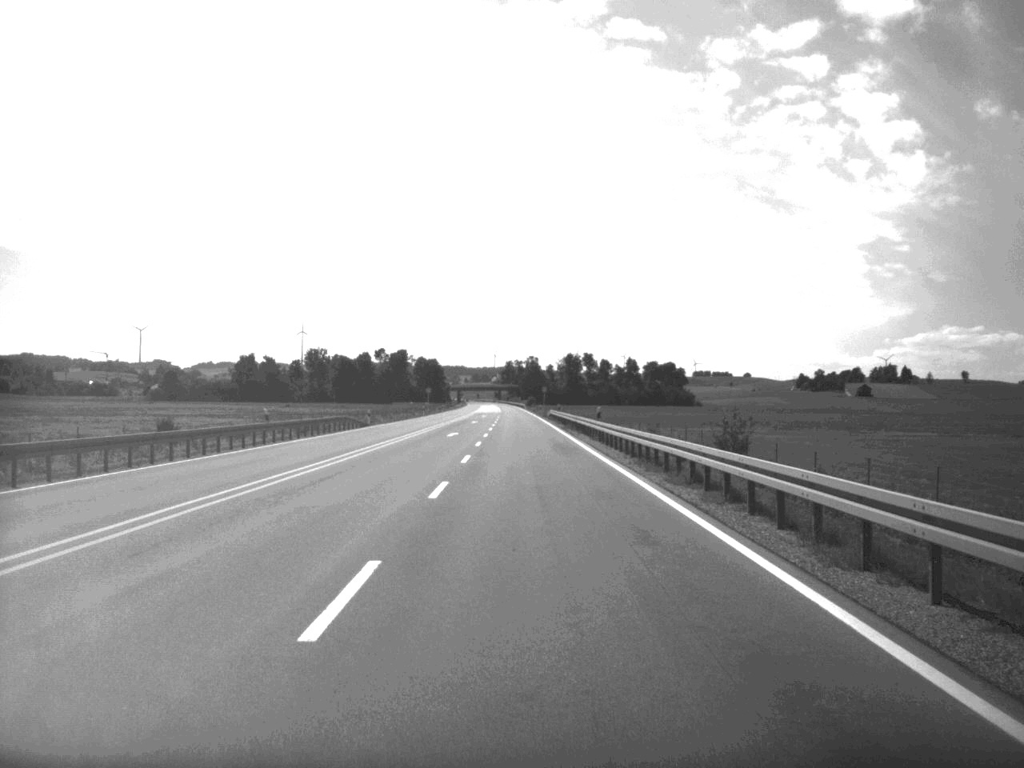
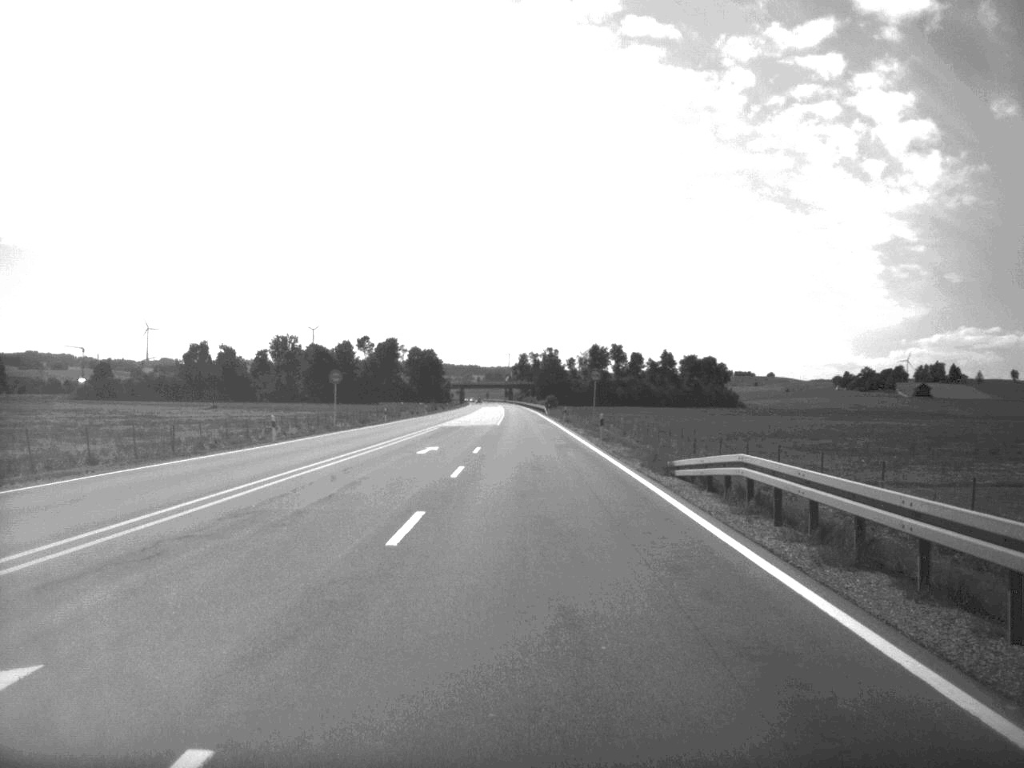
(-0.9, +90.4) m; -1°
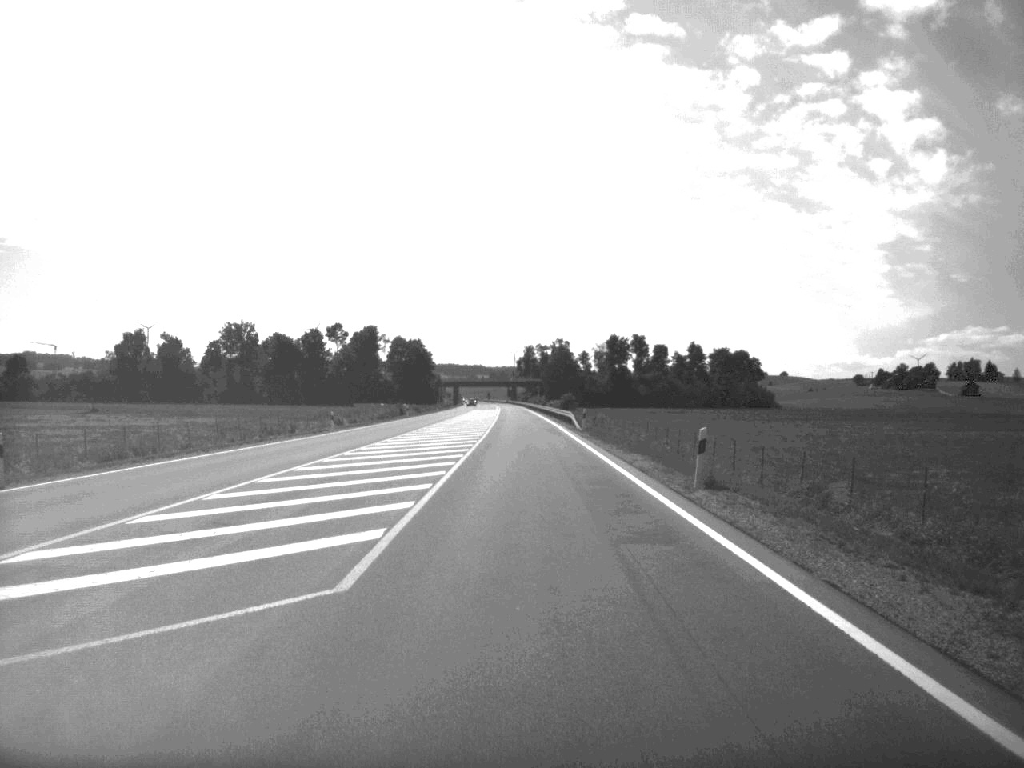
(-0.2, +69.1) m; 0°
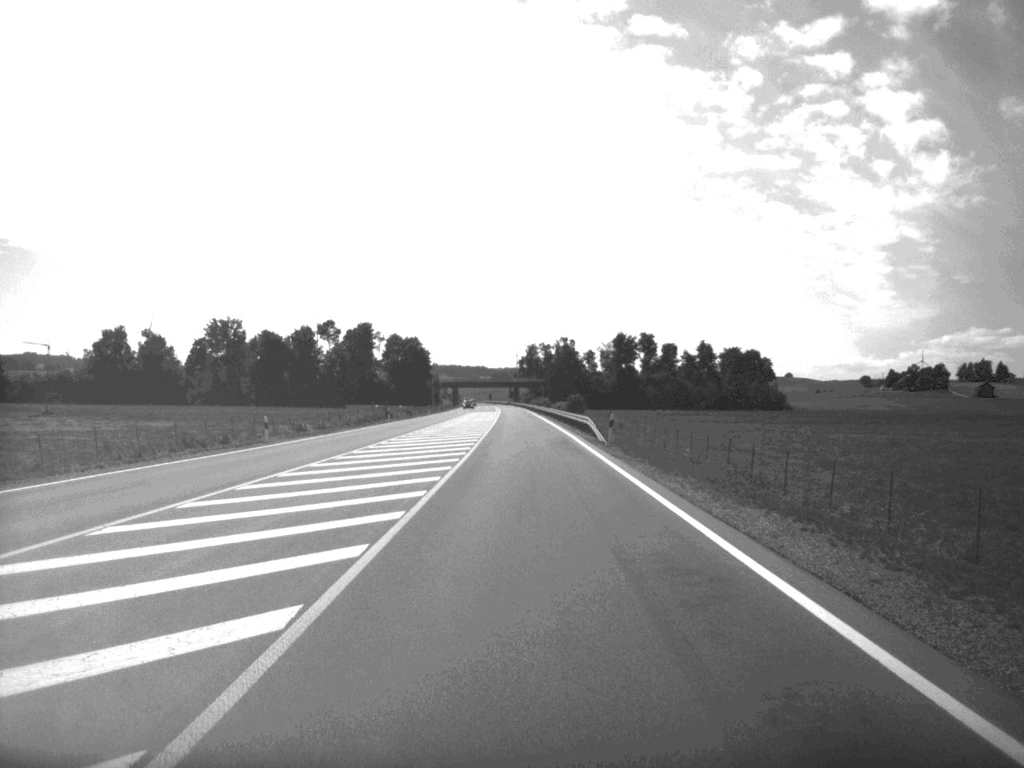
(0.0, +17.8) m; 0°
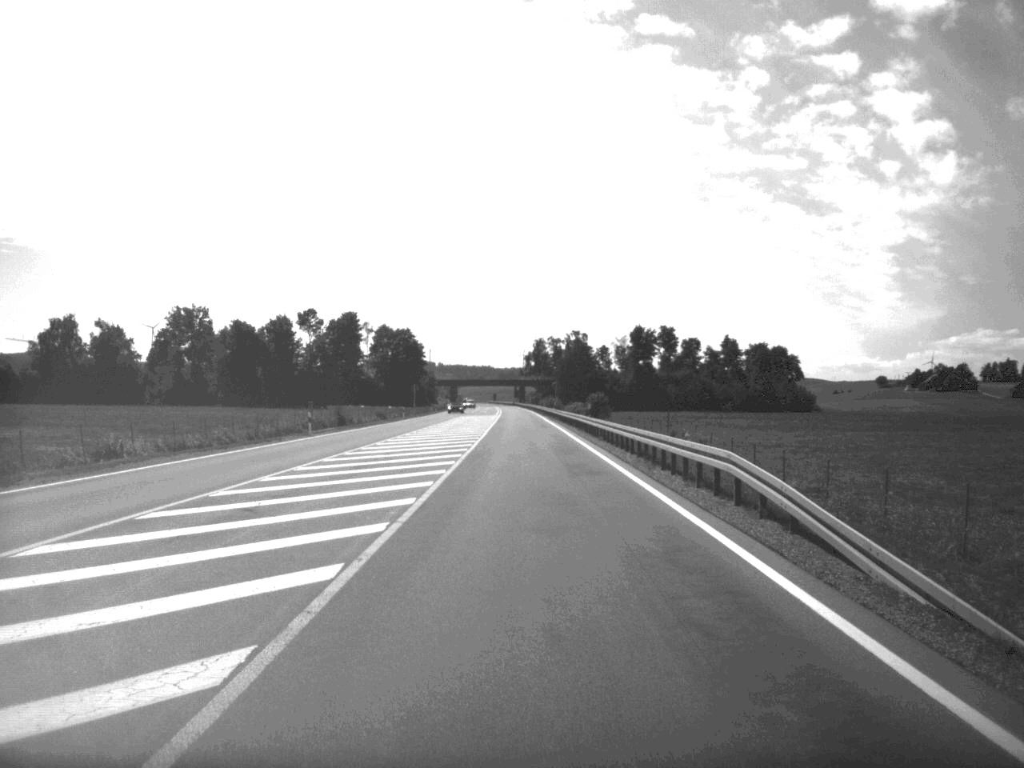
(-0.1, +37.2) m; 0°
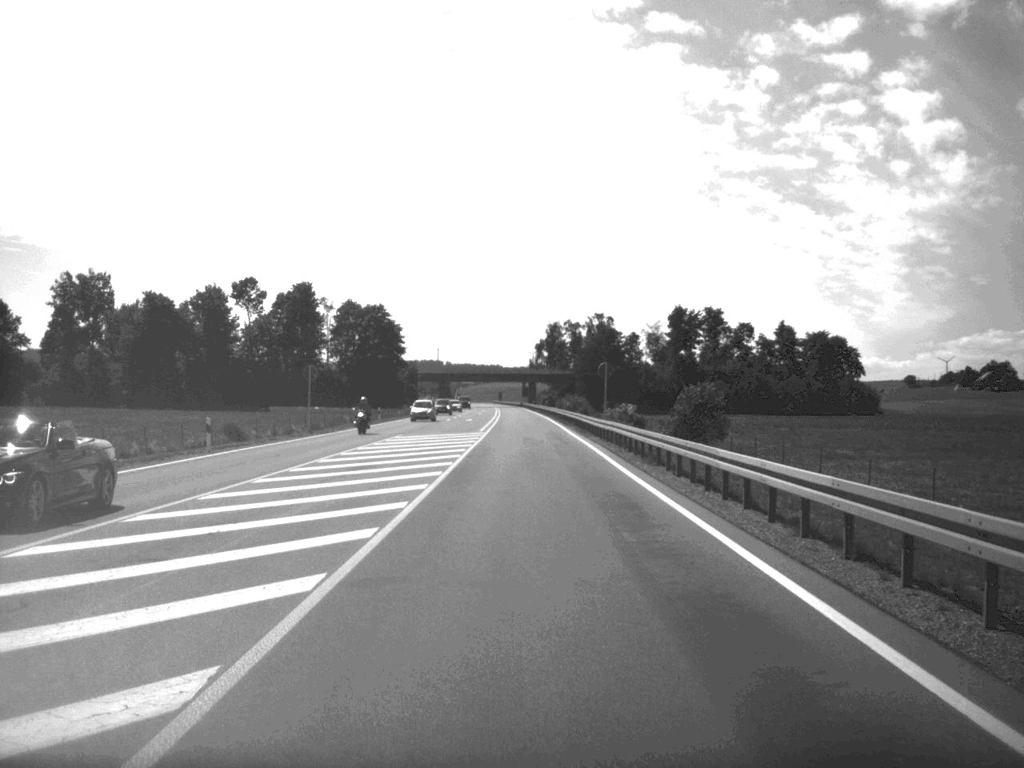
(-0.4, +69.4) m; -1°
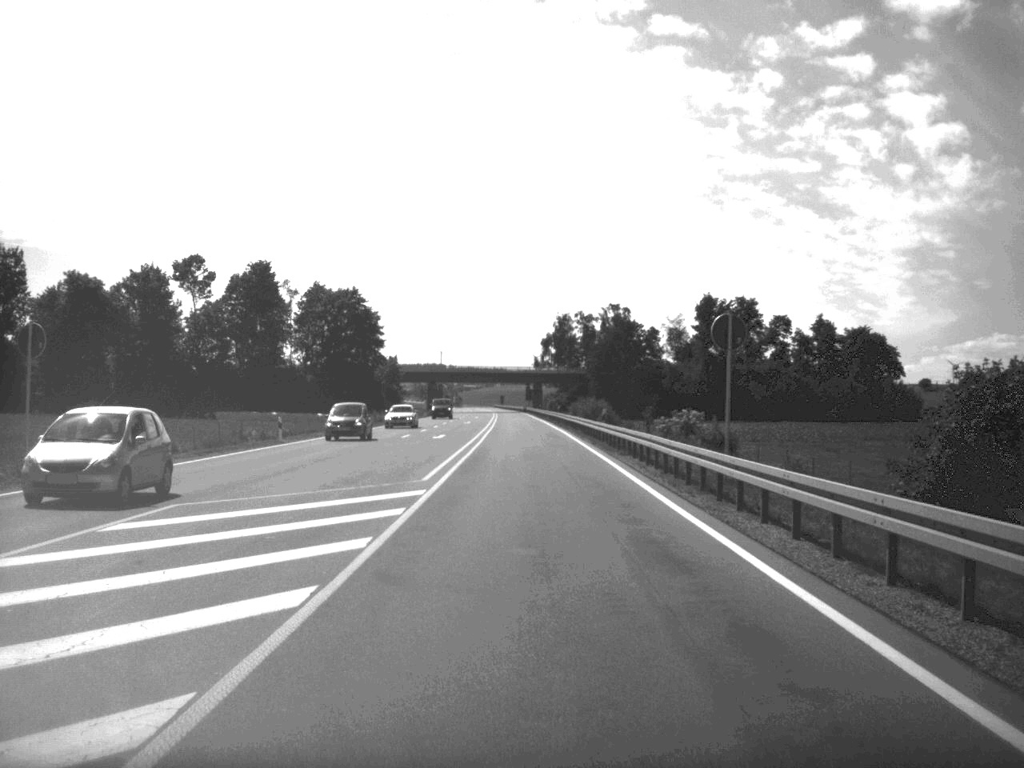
(-0.1, +37.0) m; 0°
